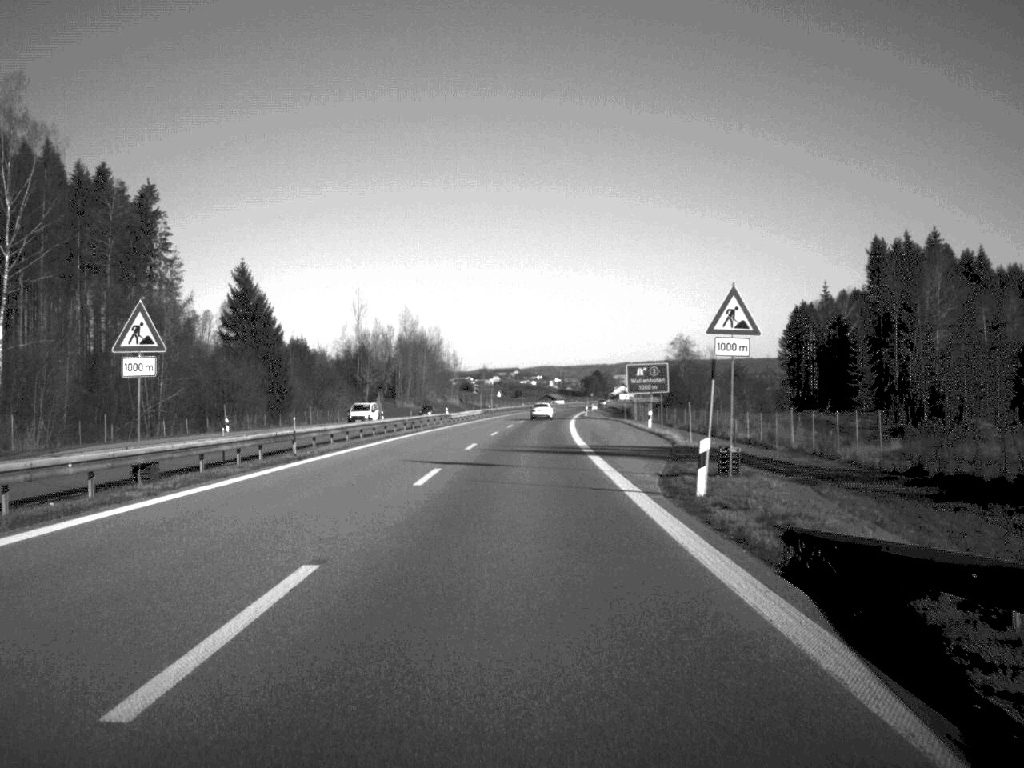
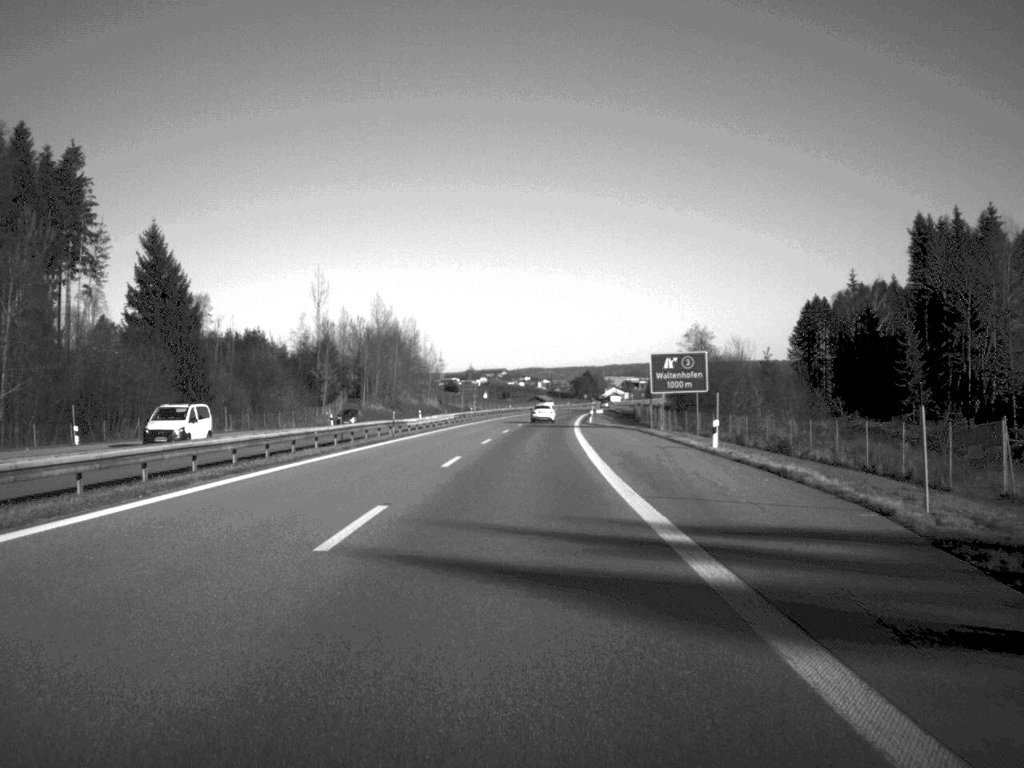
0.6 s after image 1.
(+0.1, +28.1) m; +1°
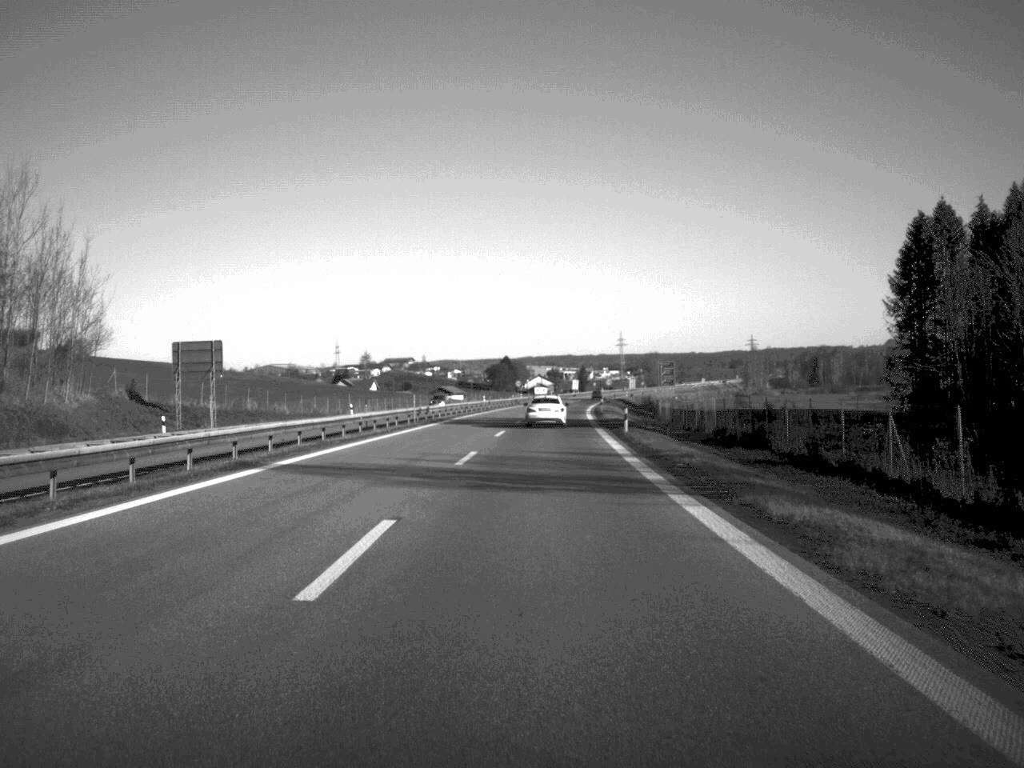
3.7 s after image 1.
(+4.6, +144.9) m; +4°
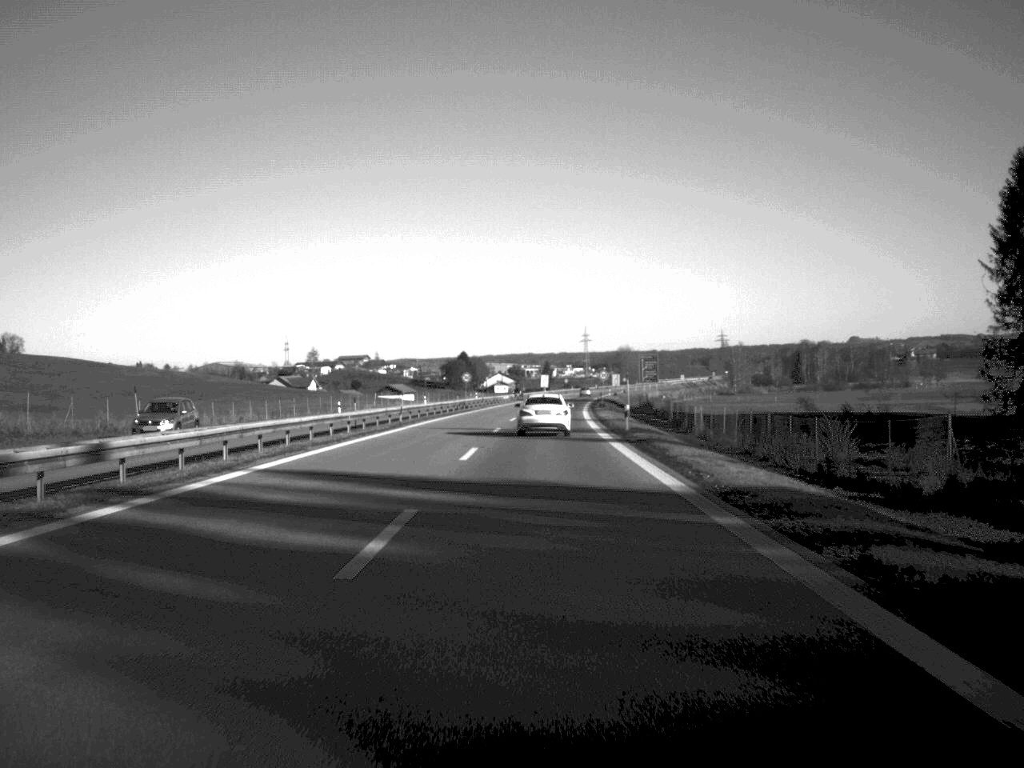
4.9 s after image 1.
(+0.8, +52.0) m; +2°
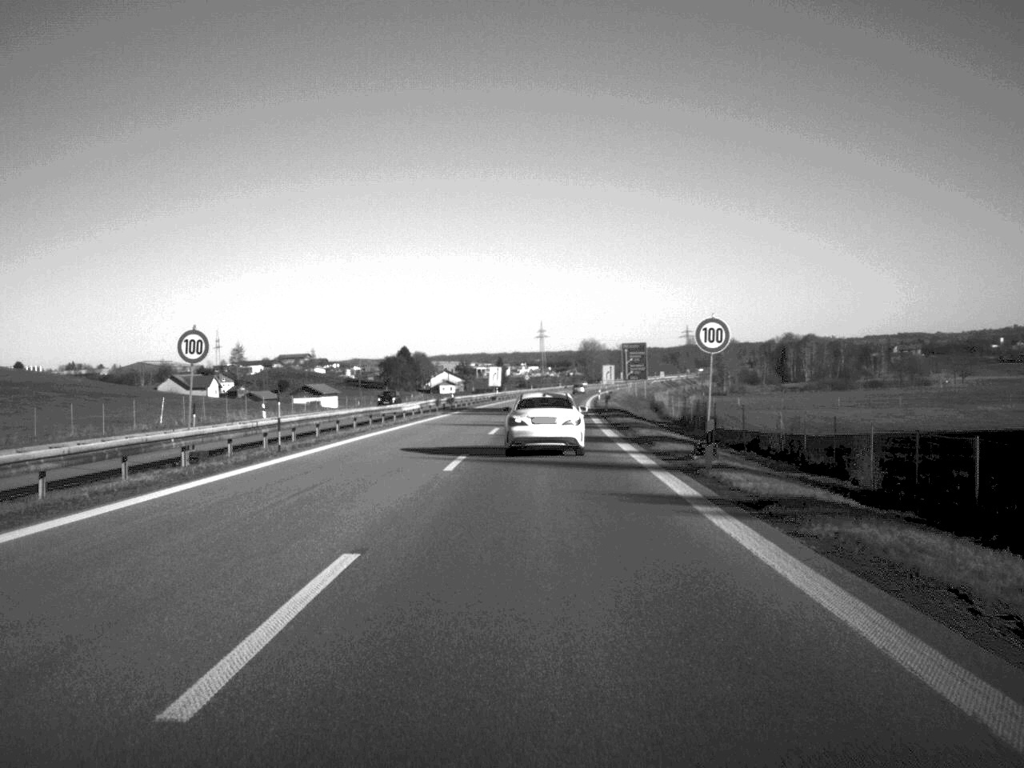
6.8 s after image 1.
(+1.4, +74.4) m; +2°
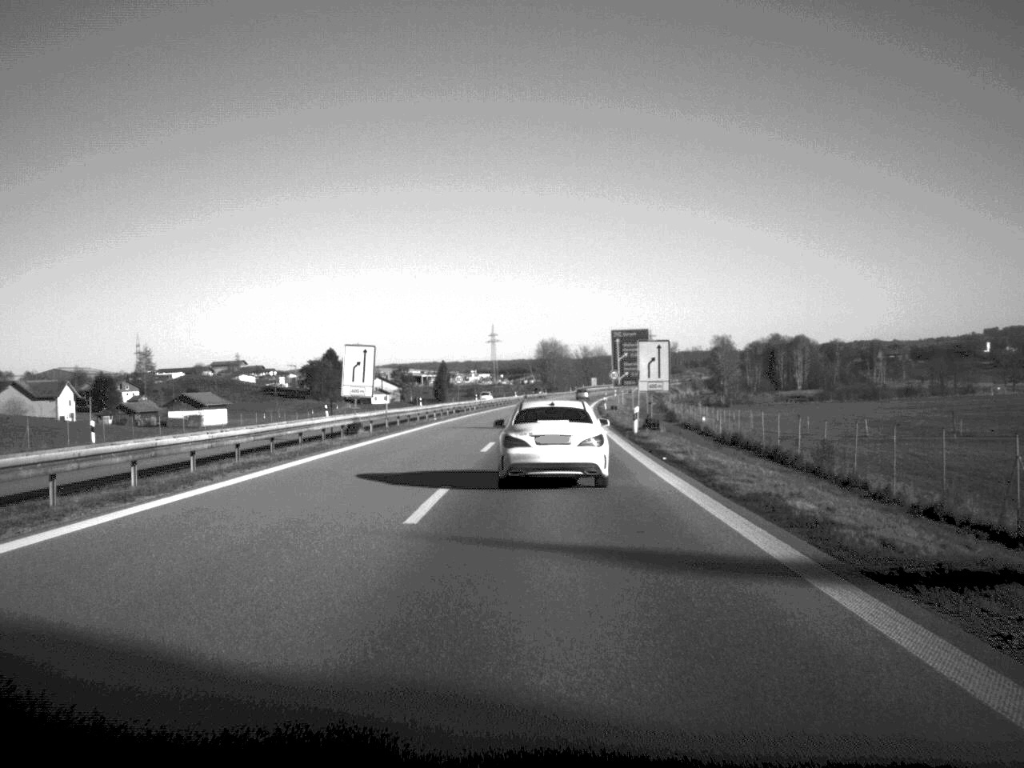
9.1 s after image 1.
(+1.5, +78.5) m; +2°
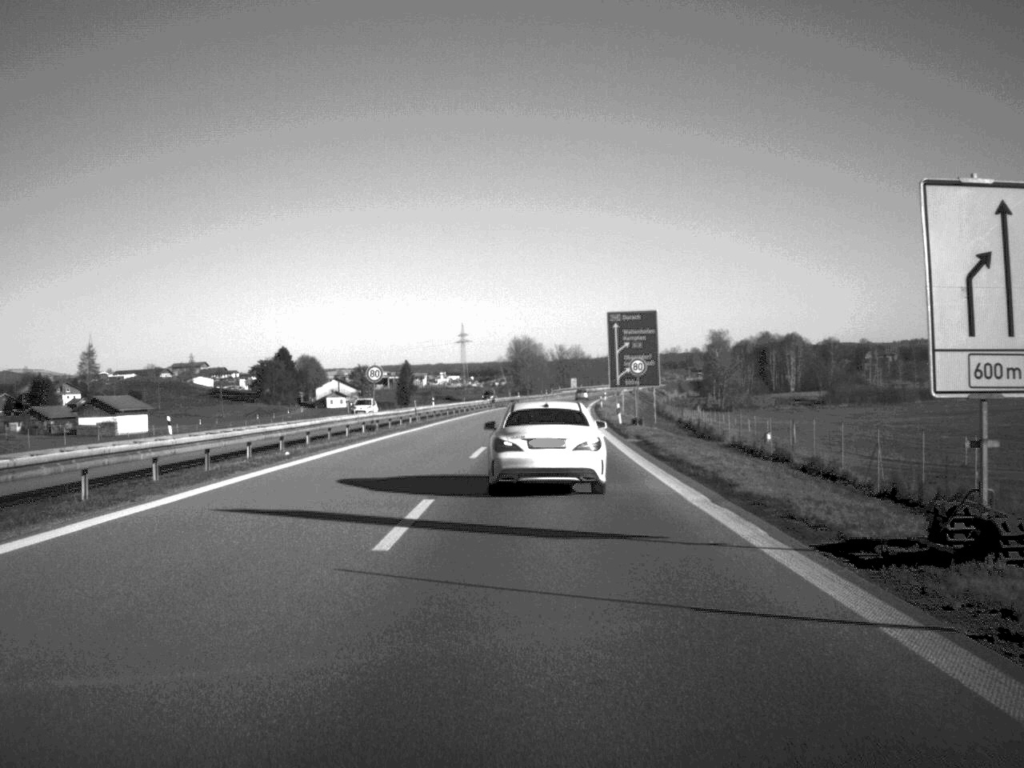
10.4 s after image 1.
(+0.4, +37.8) m; +1°
